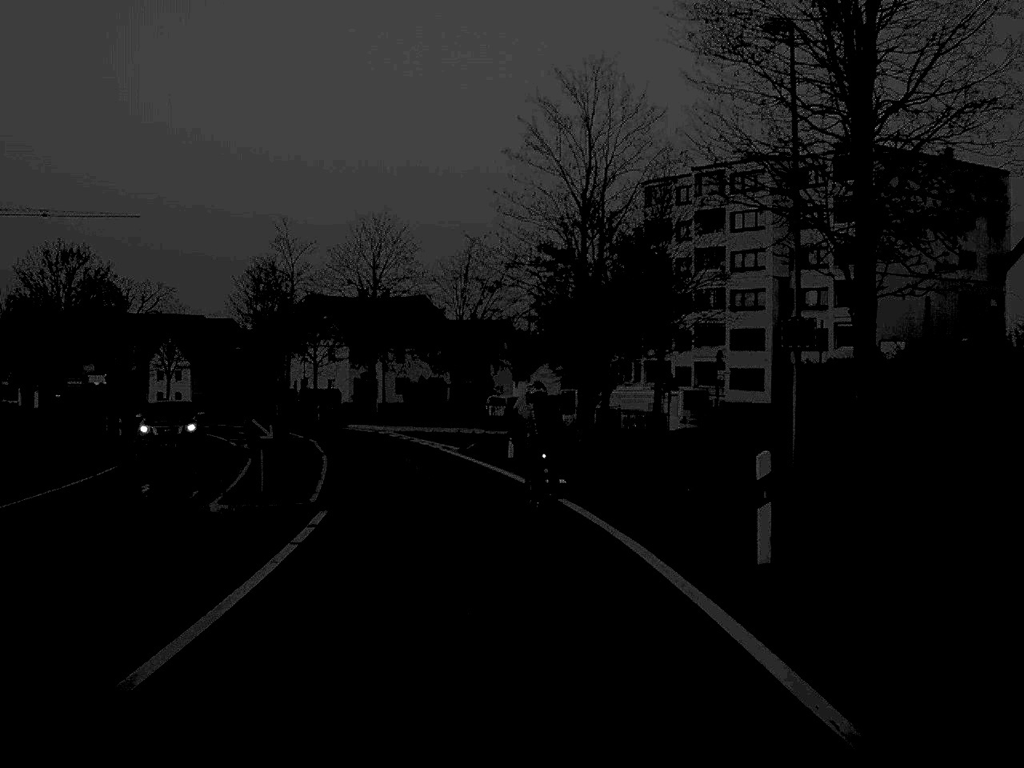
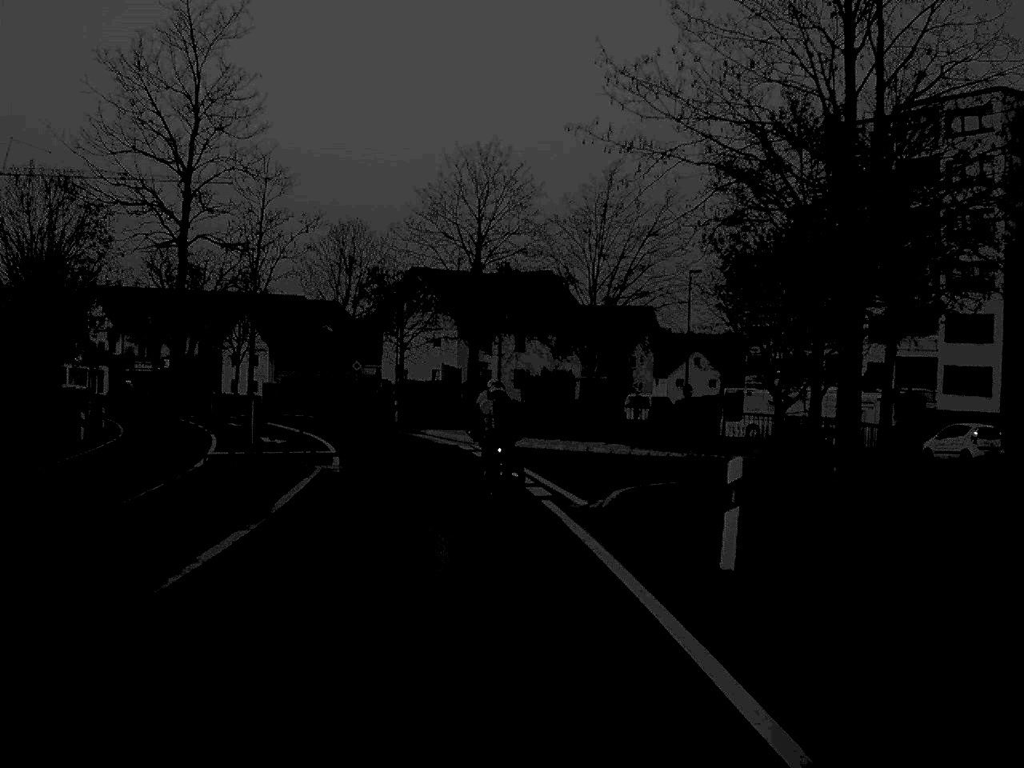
(-0.8, +20.7) m; -6°
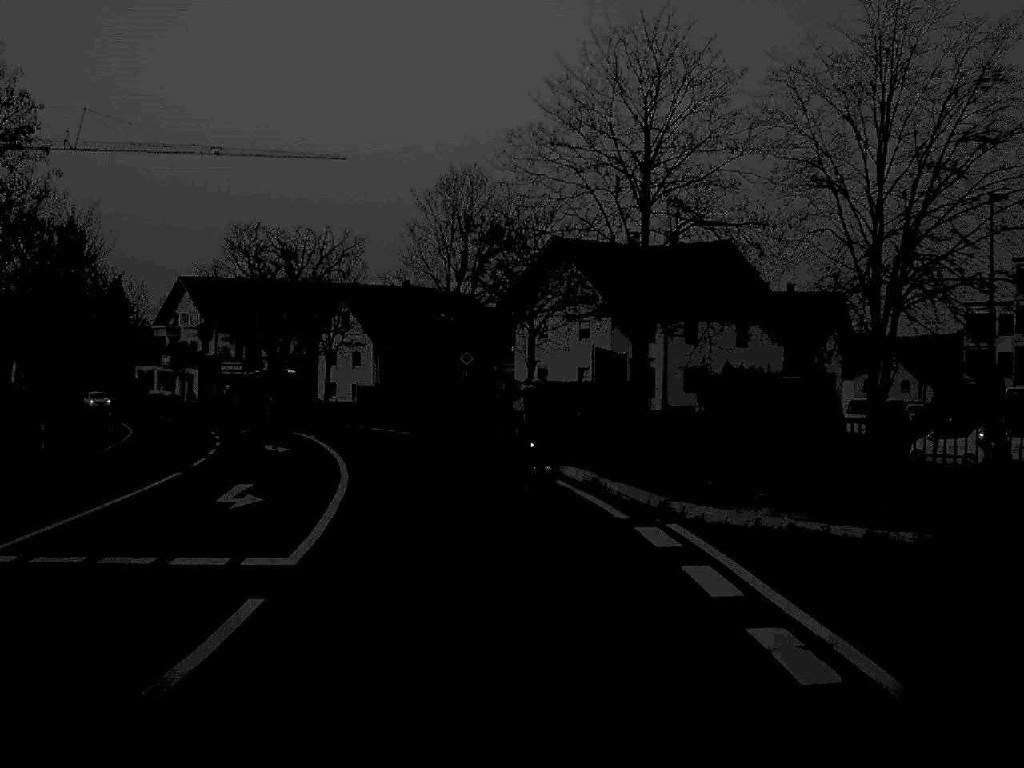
(-1.2, +21.3) m; -7°
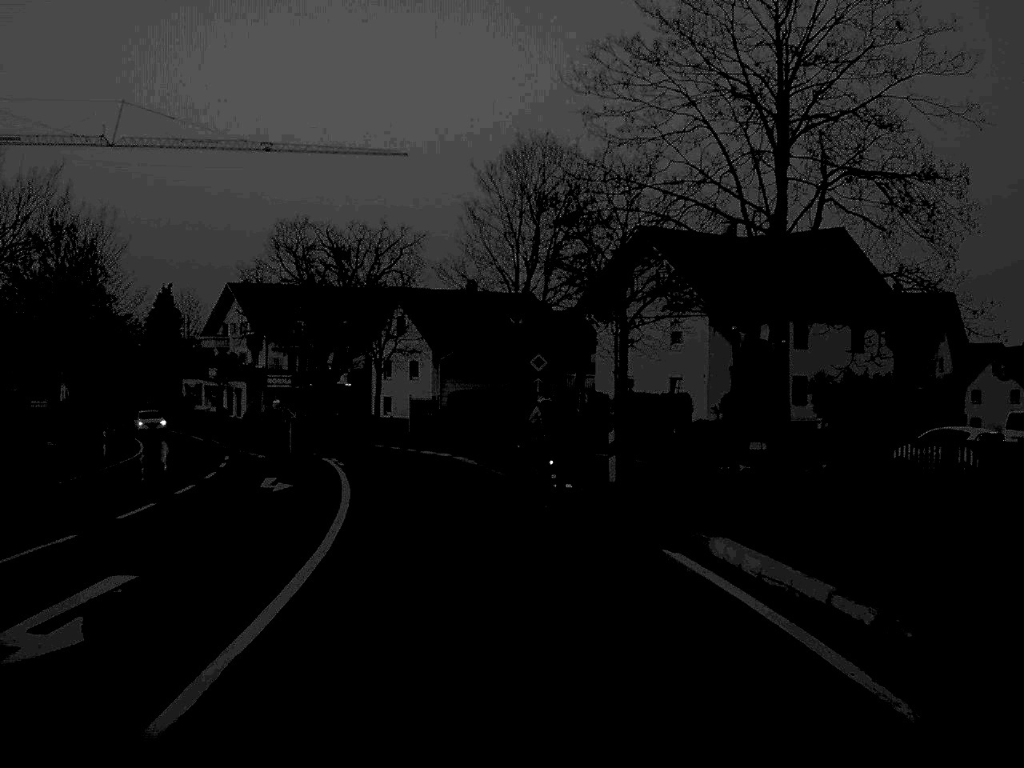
(-0.3, +10.5) m; -3°
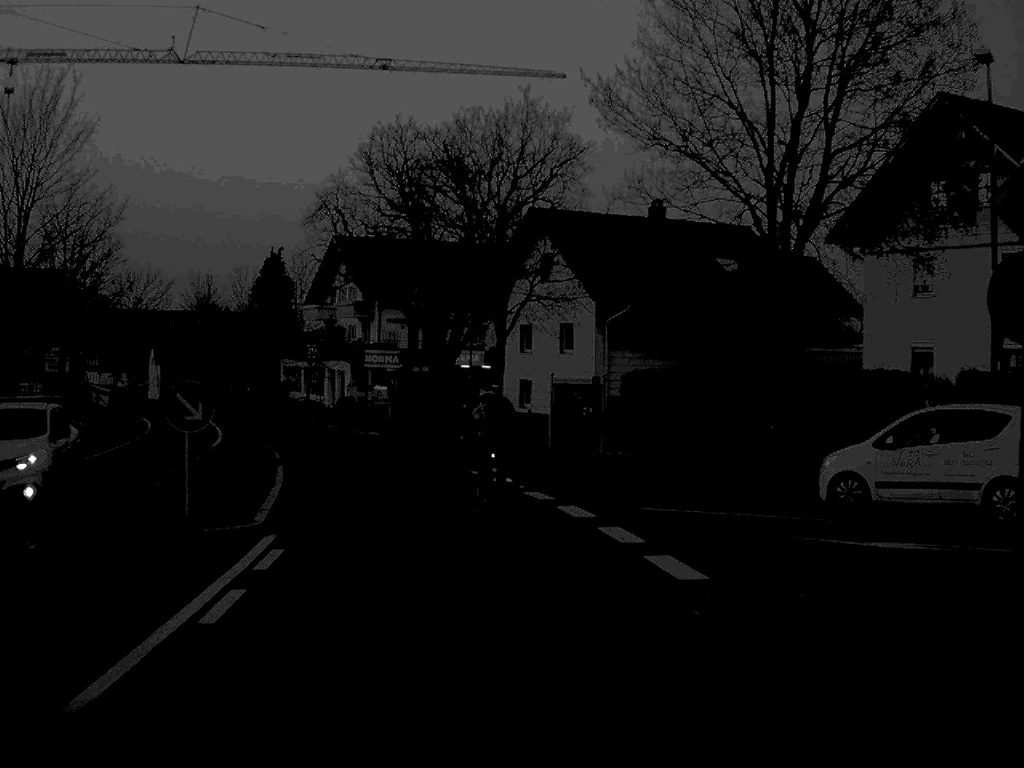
(-1.6, +27.4) m; -7°
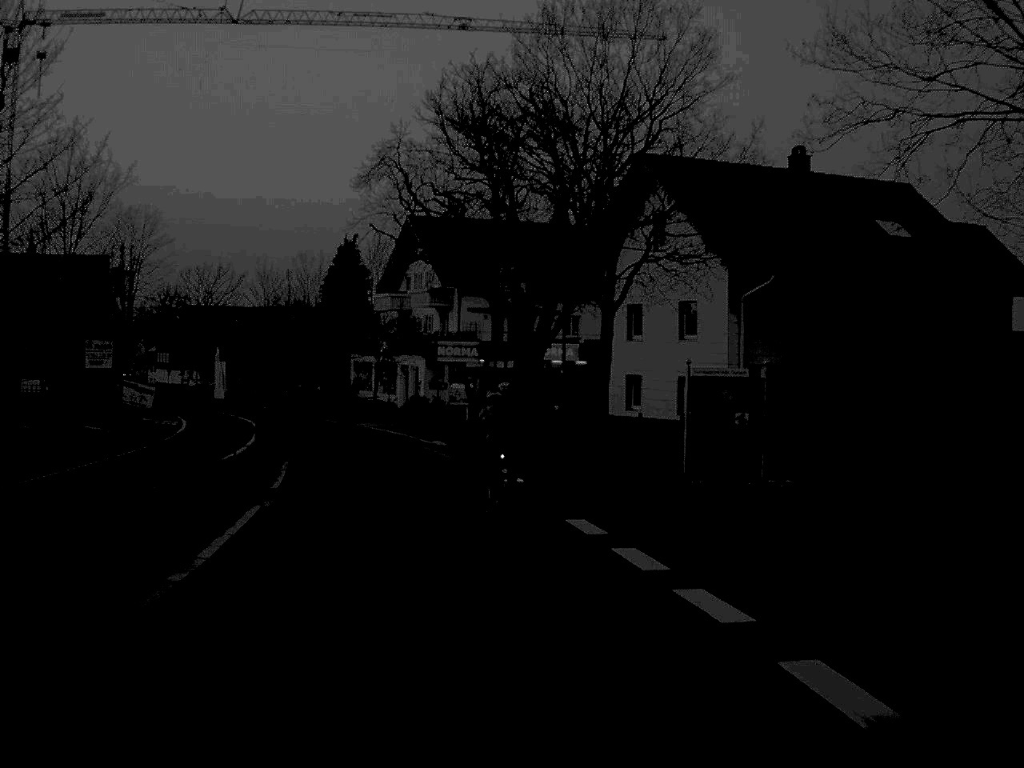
(-0.4, +10.7) m; -4°
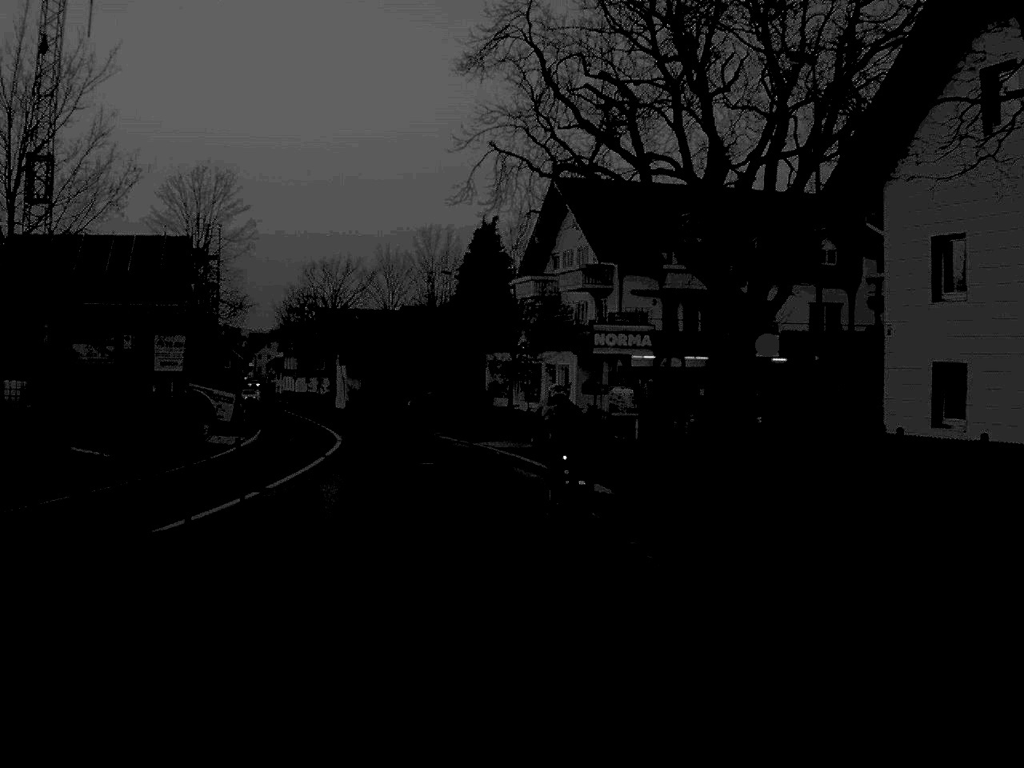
(-1.1, +17.4) m; -7°
